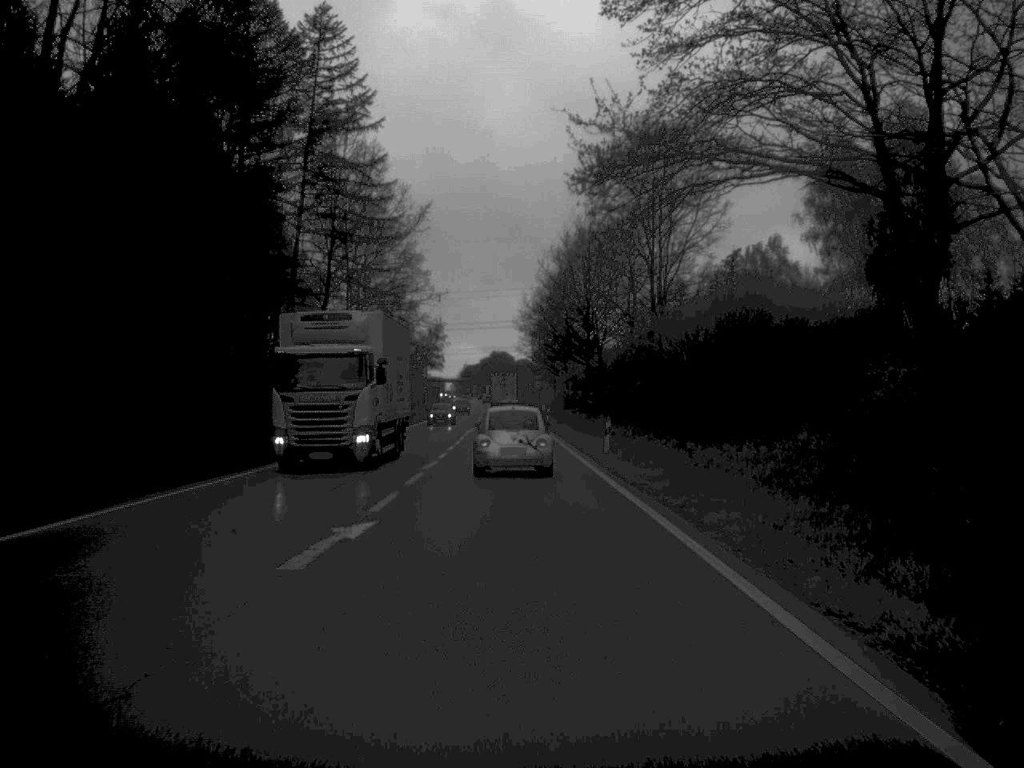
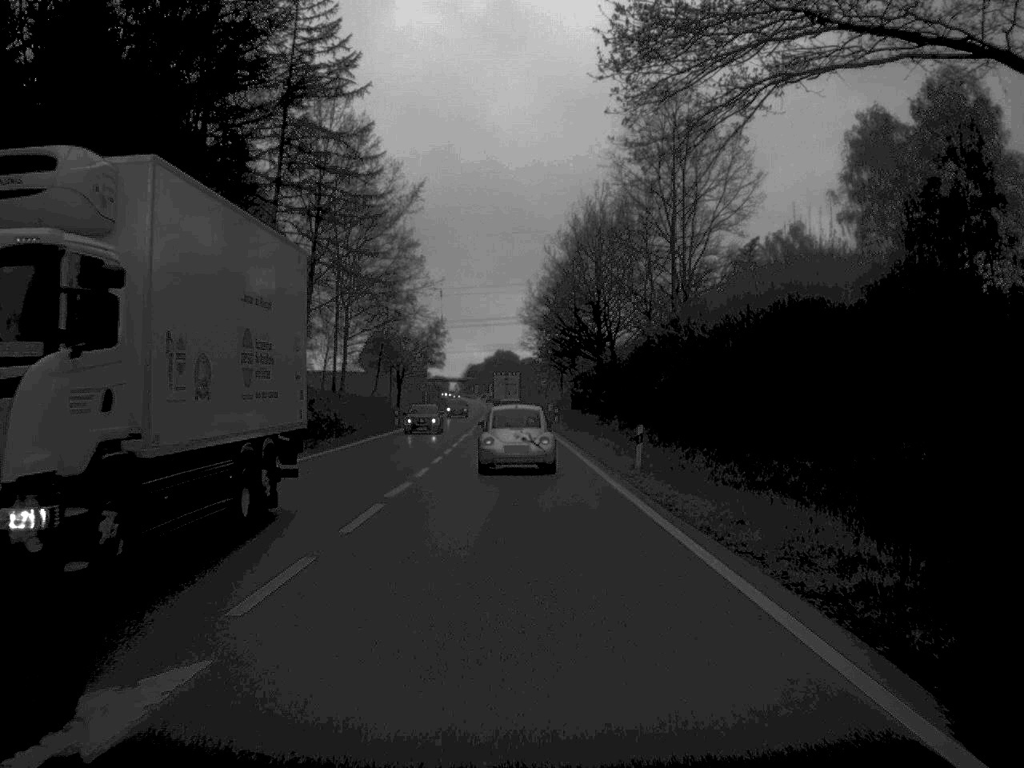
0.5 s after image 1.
(0.0, +9.2) m; 0°
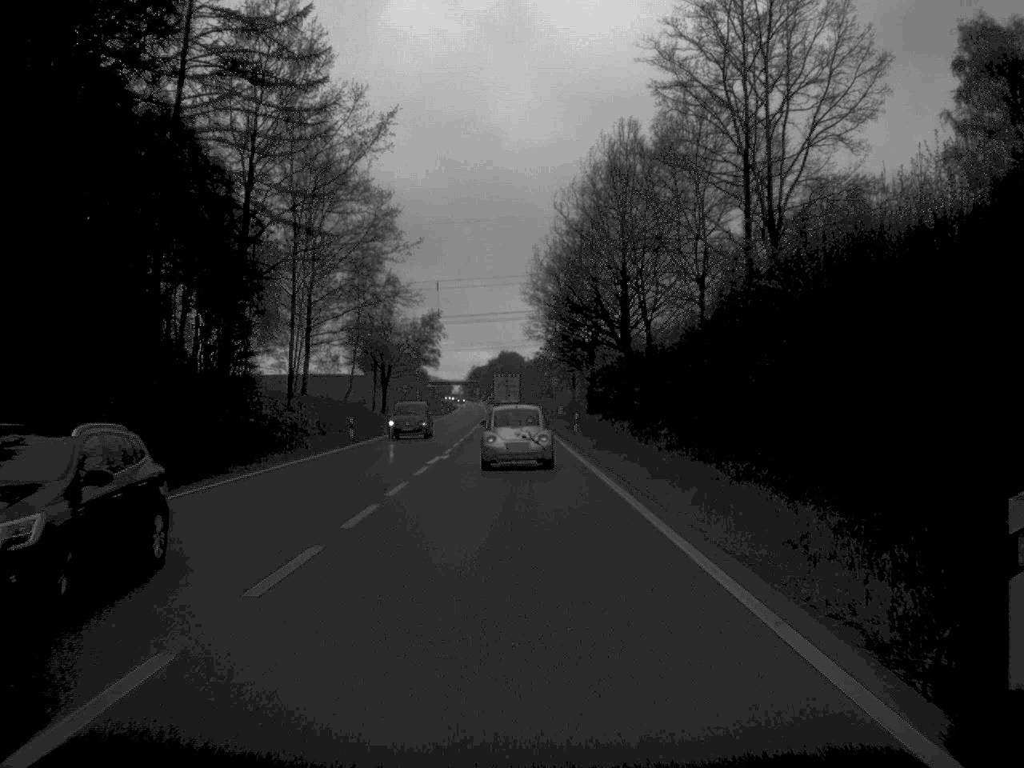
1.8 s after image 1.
(-0.1, +22.5) m; 0°
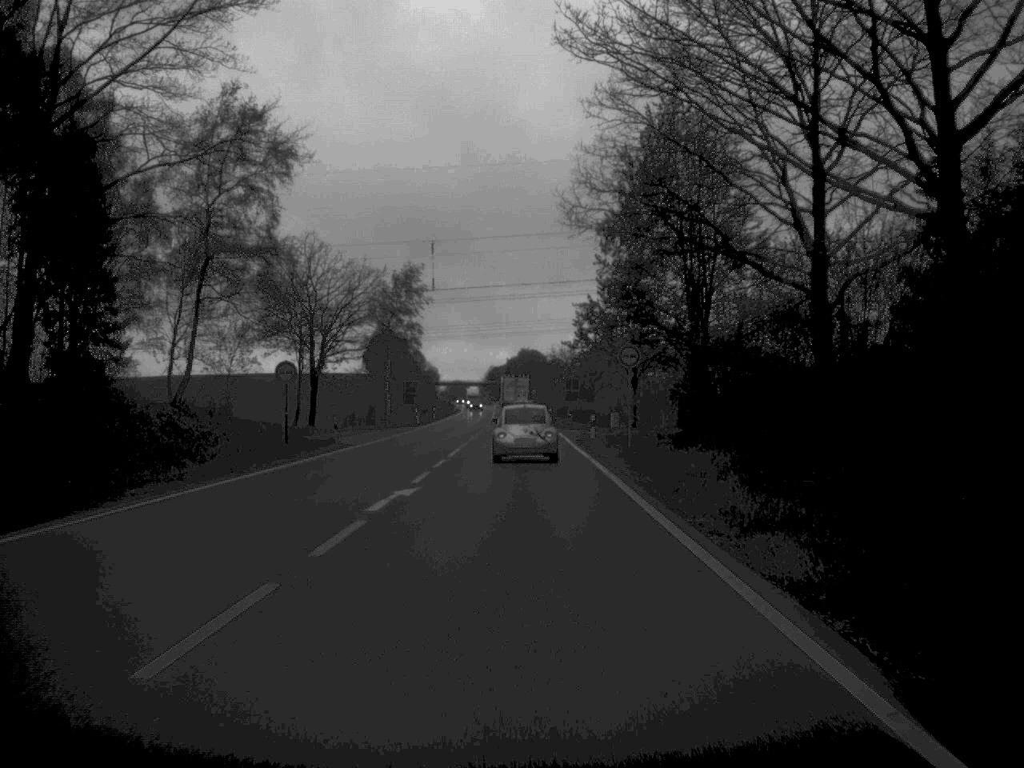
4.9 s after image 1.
(-0.6, +56.1) m; -1°
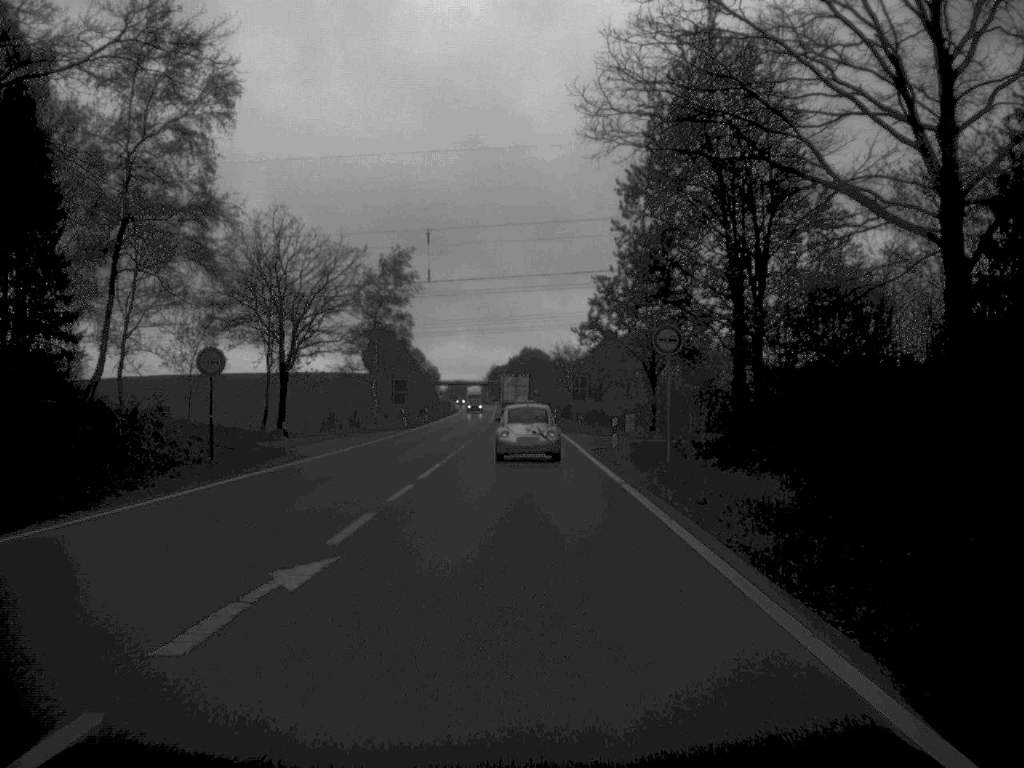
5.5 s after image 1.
(0.0, +10.8) m; 0°
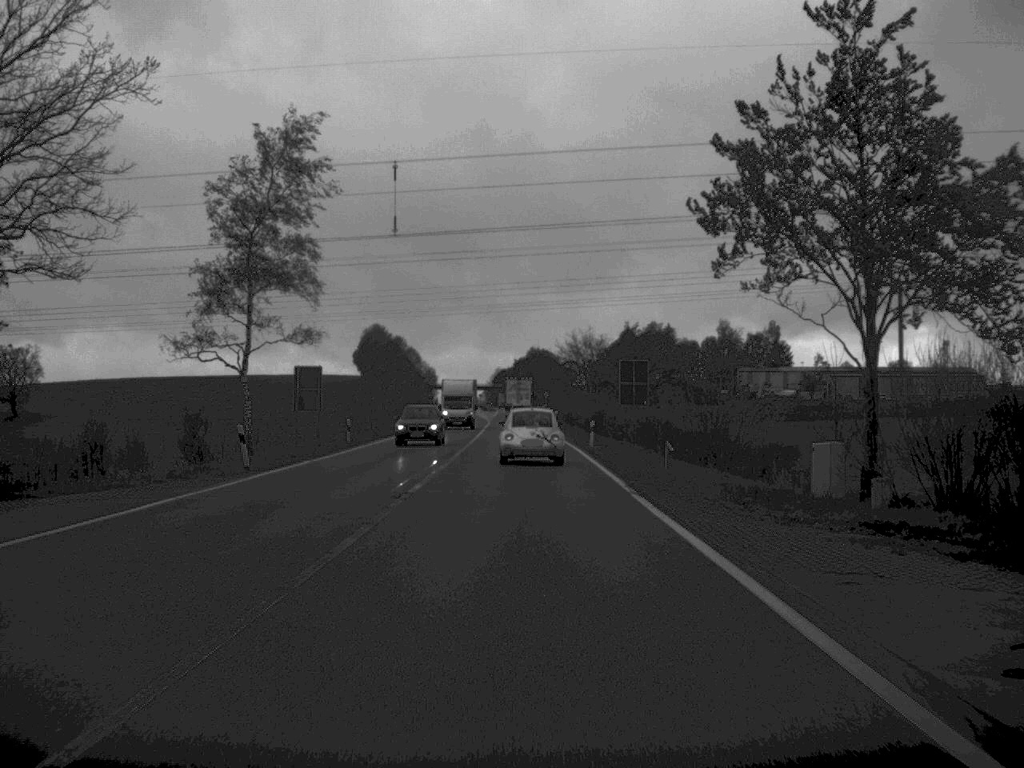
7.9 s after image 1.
(-0.2, +45.2) m; 0°
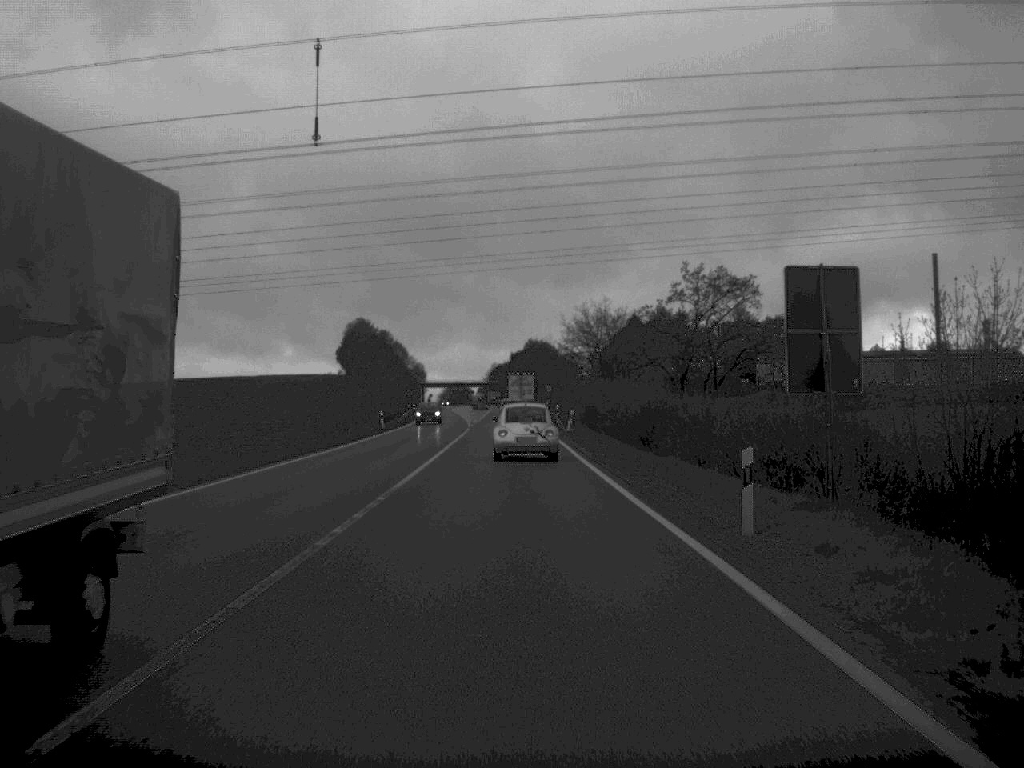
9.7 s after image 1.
(0.0, +36.0) m; 0°
